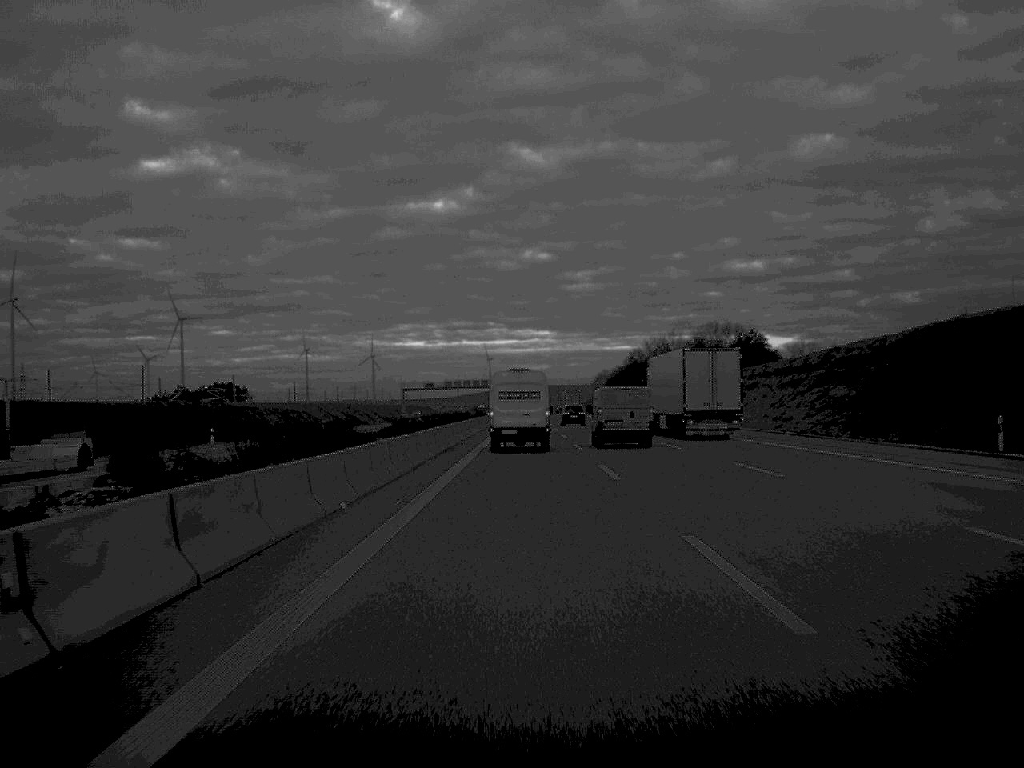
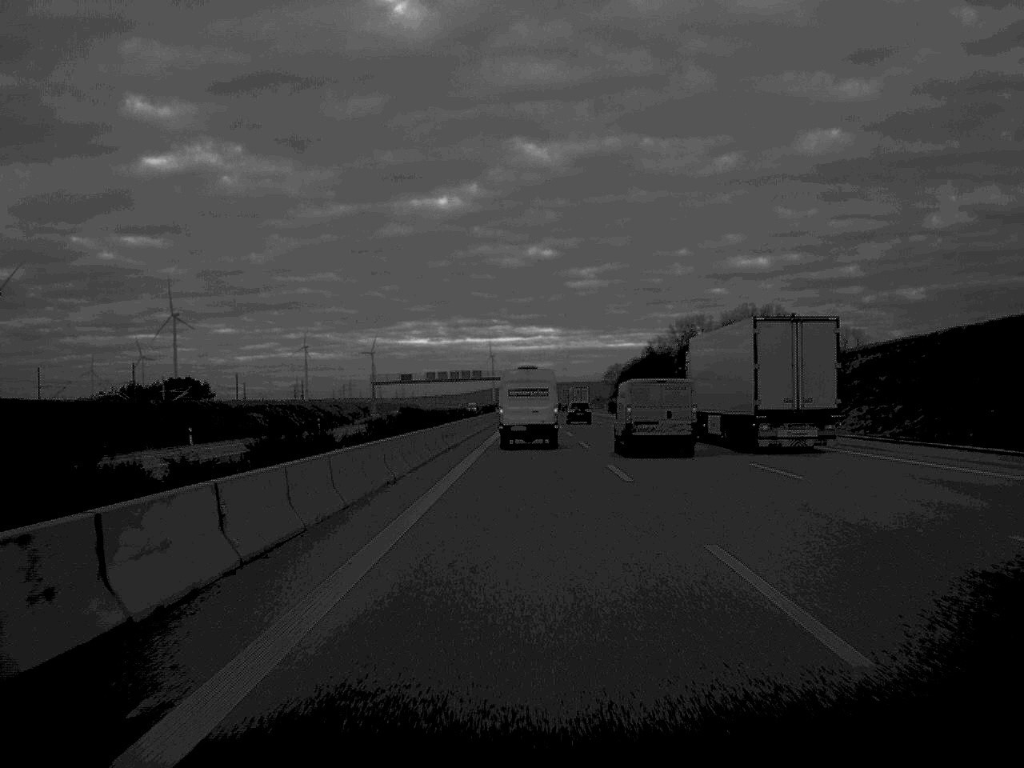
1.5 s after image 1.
(-0.1, +54.9) m; 0°
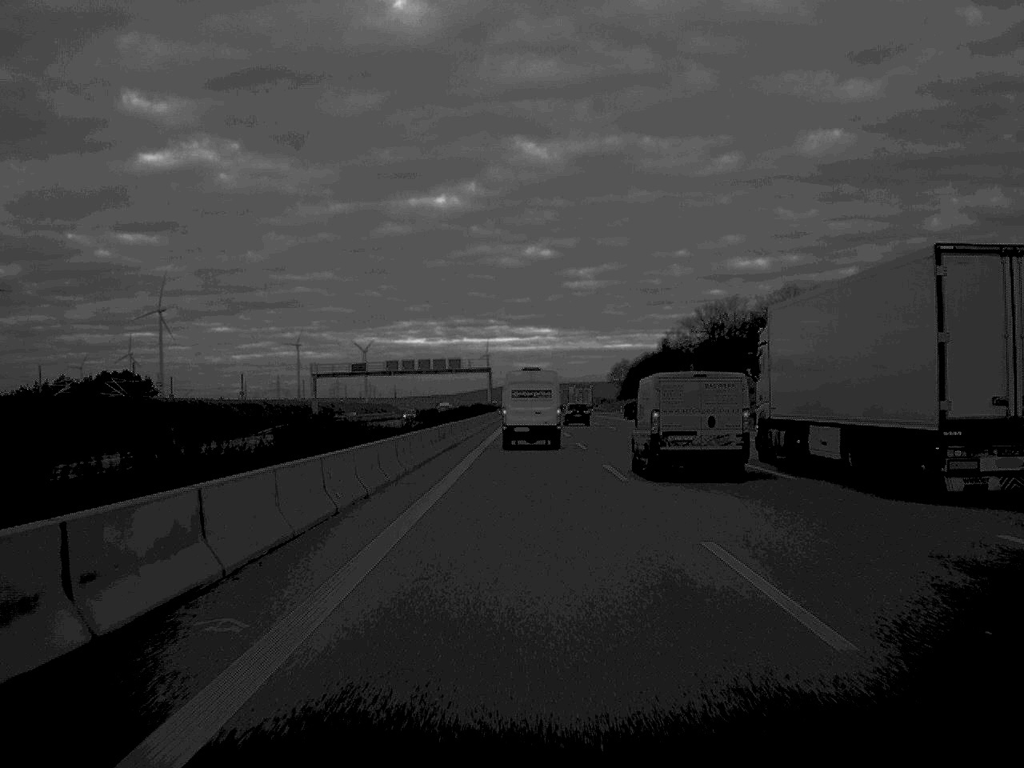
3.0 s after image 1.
(+0.1, +54.2) m; 0°
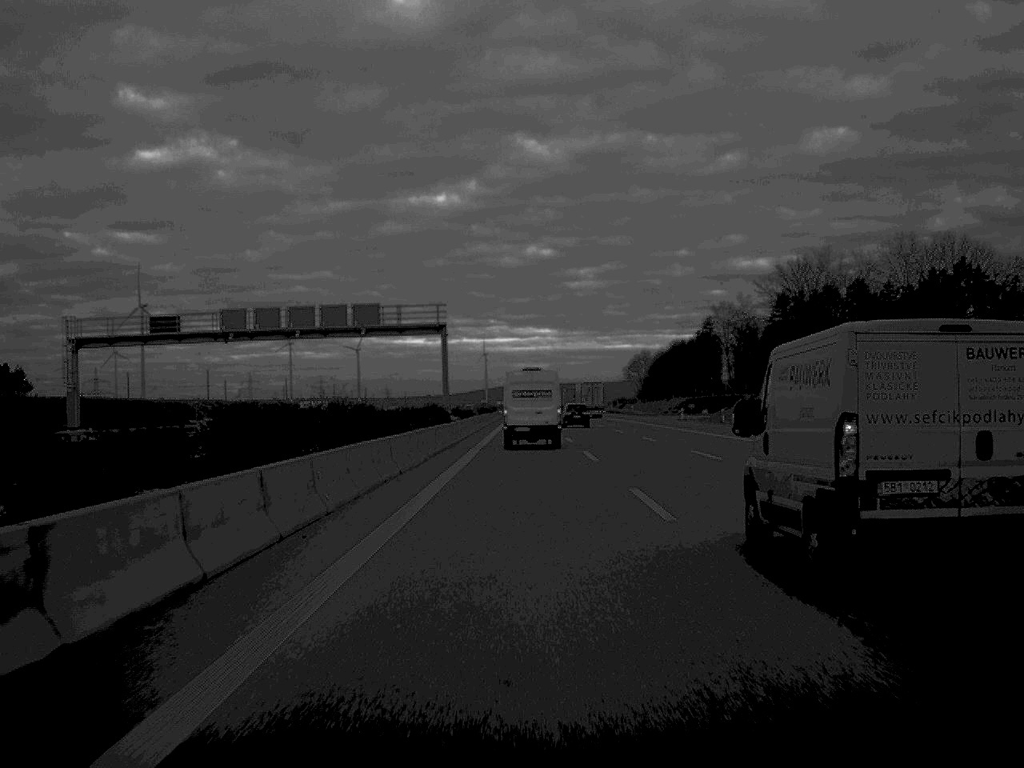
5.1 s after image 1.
(+0.1, +80.9) m; 0°
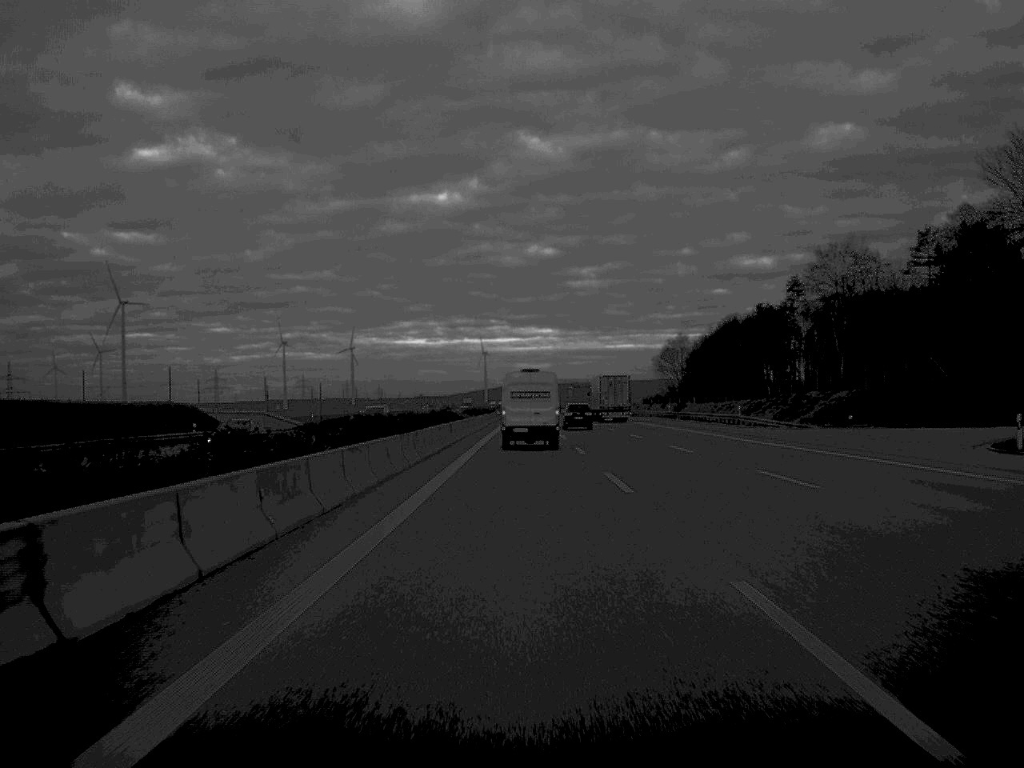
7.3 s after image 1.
(0.0, +83.0) m; 0°
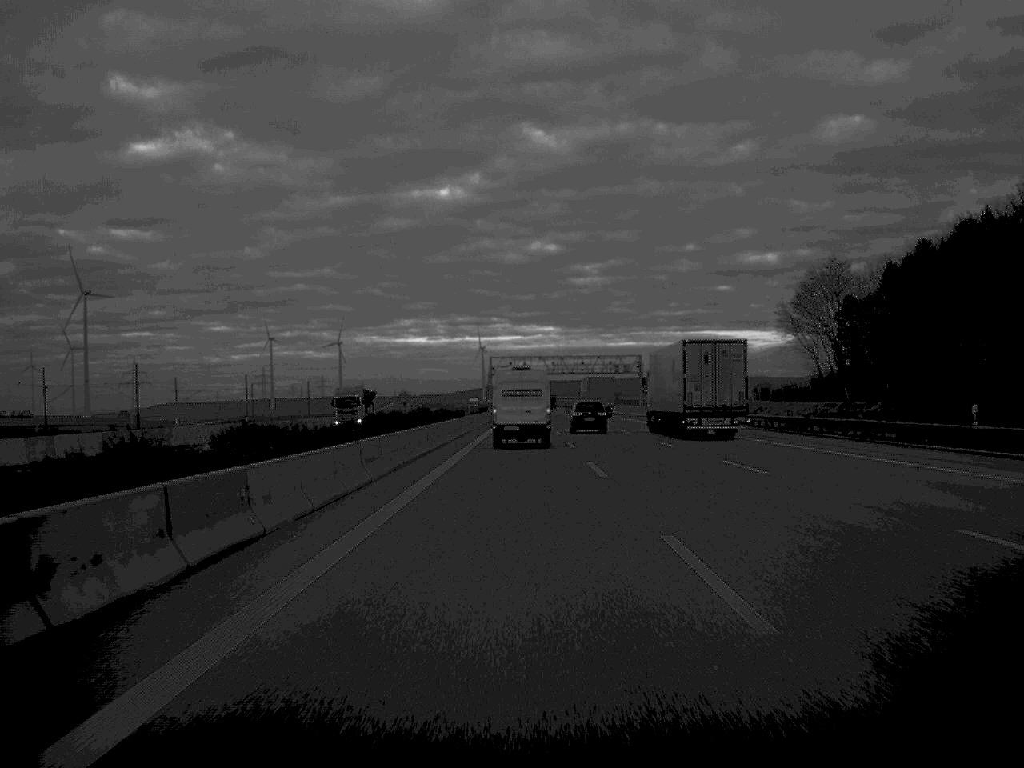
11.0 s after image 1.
(+0.1, +139.8) m; 0°
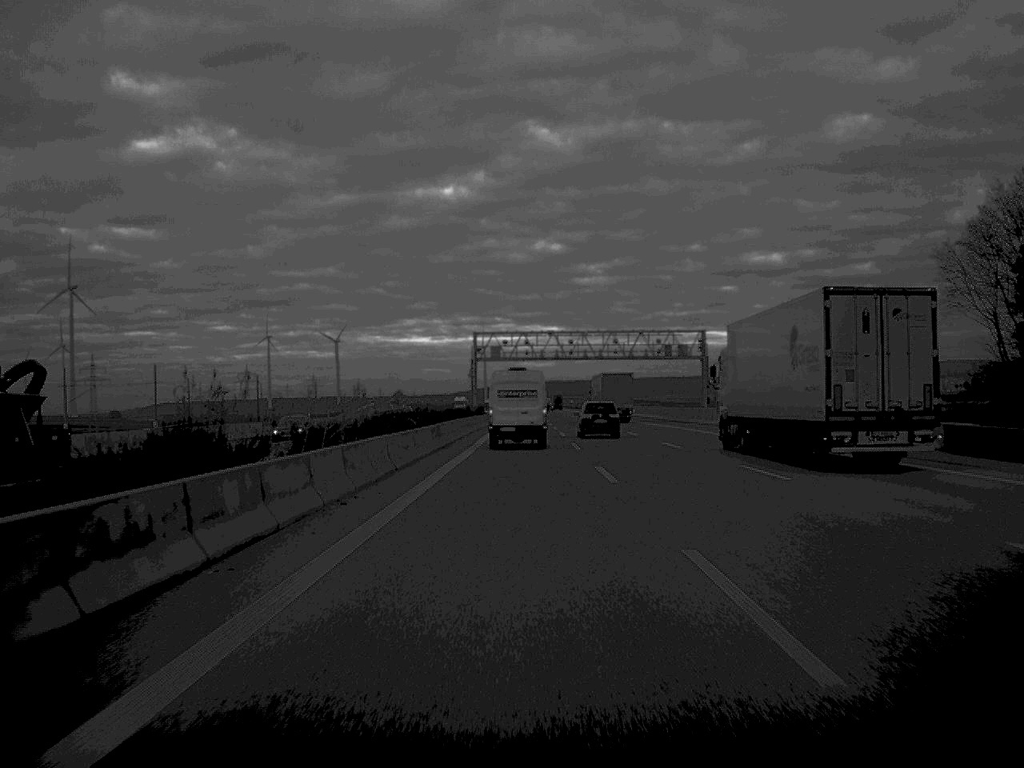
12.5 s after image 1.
(0.0, +56.3) m; 0°
